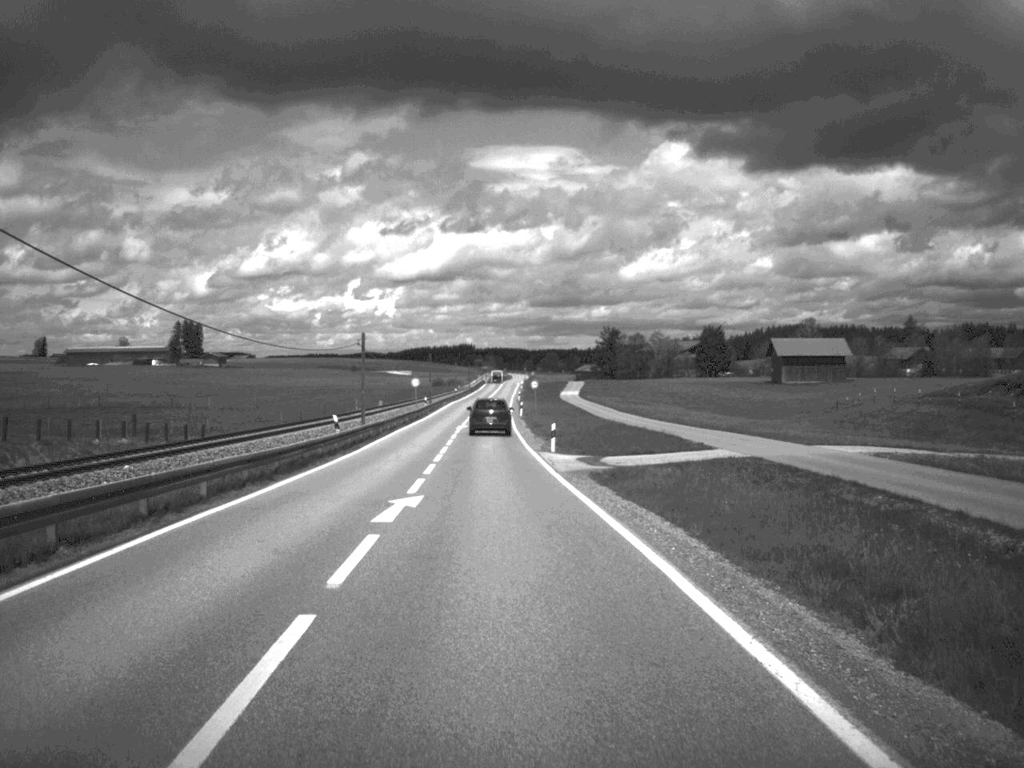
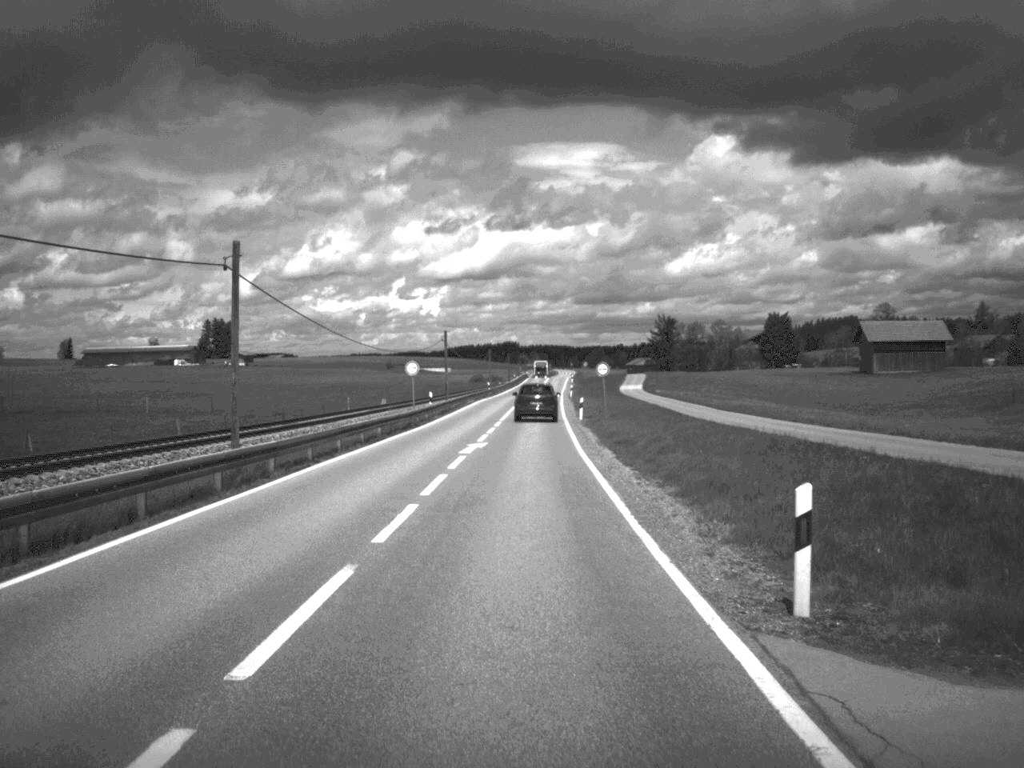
(-0.8, +32.7) m; -2°
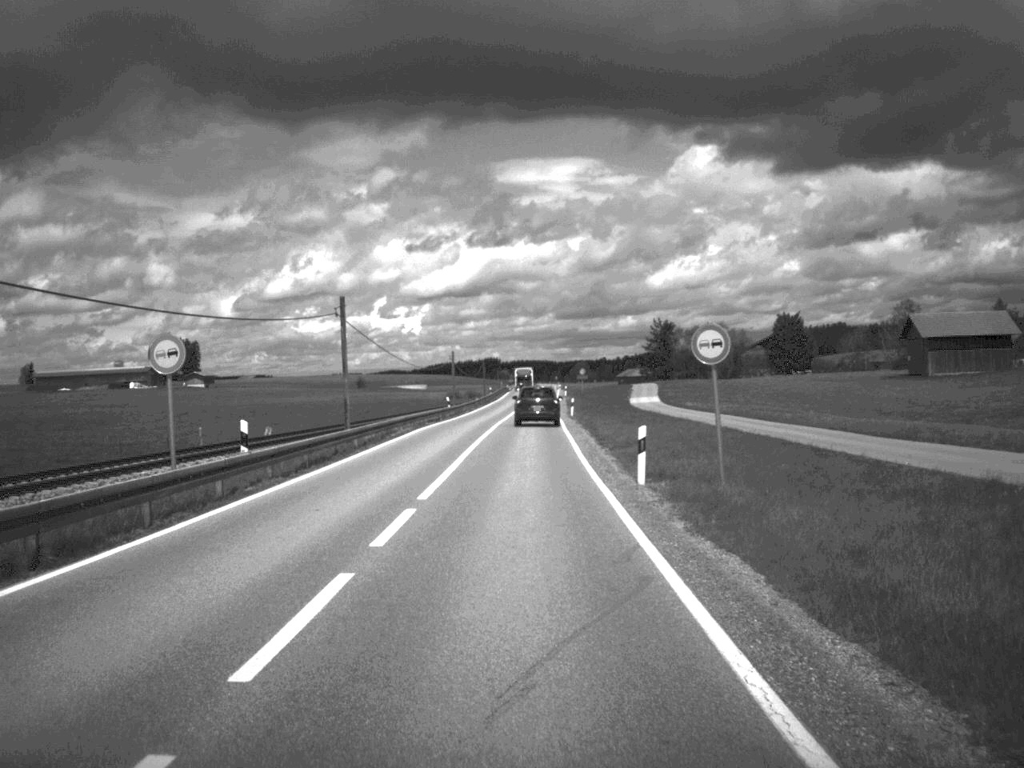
(+0.2, +35.7) m; +1°
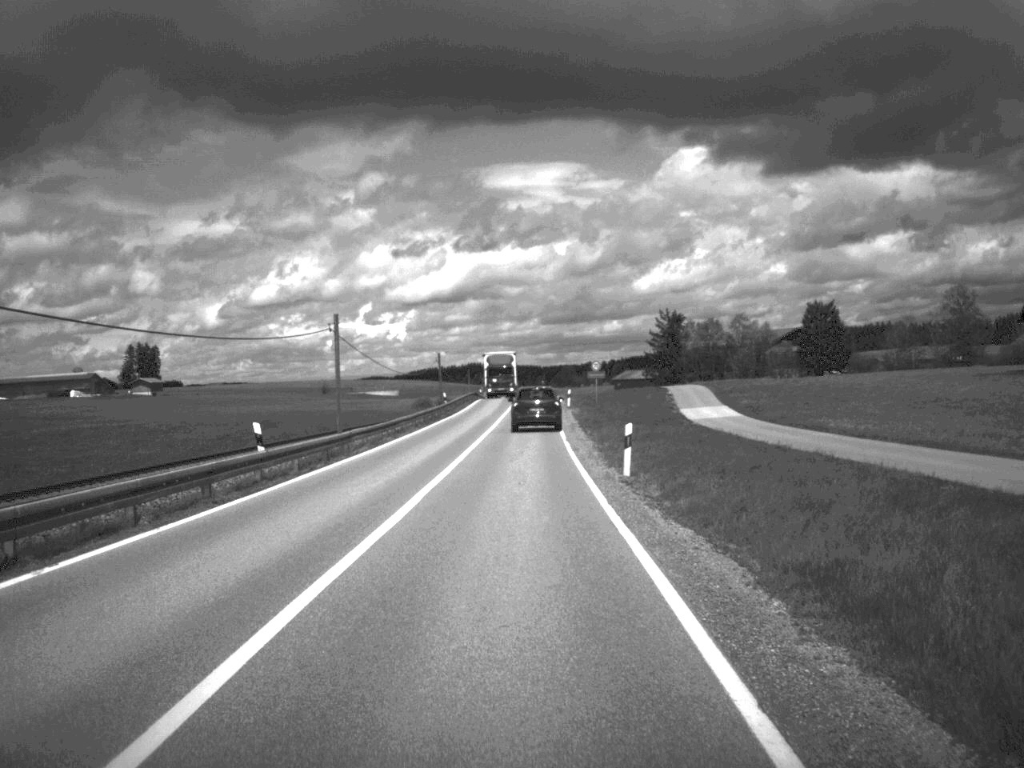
(+0.3, +47.5) m; +1°
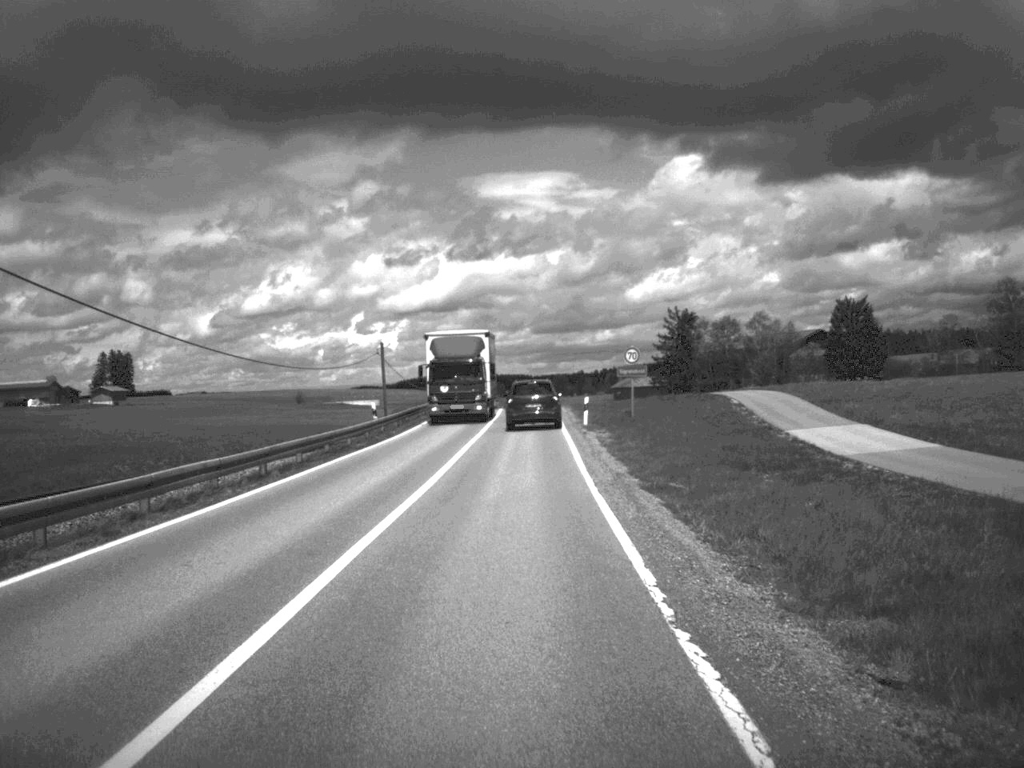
(+0.1, +30.2) m; 0°
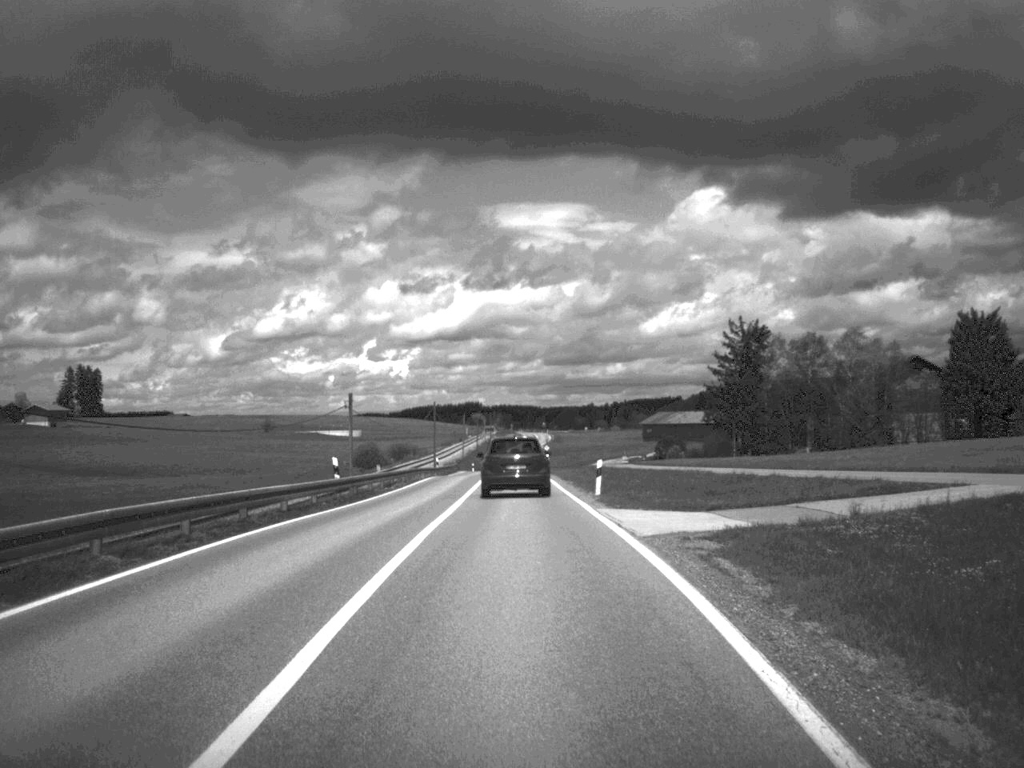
(0.0, +58.1) m; 0°
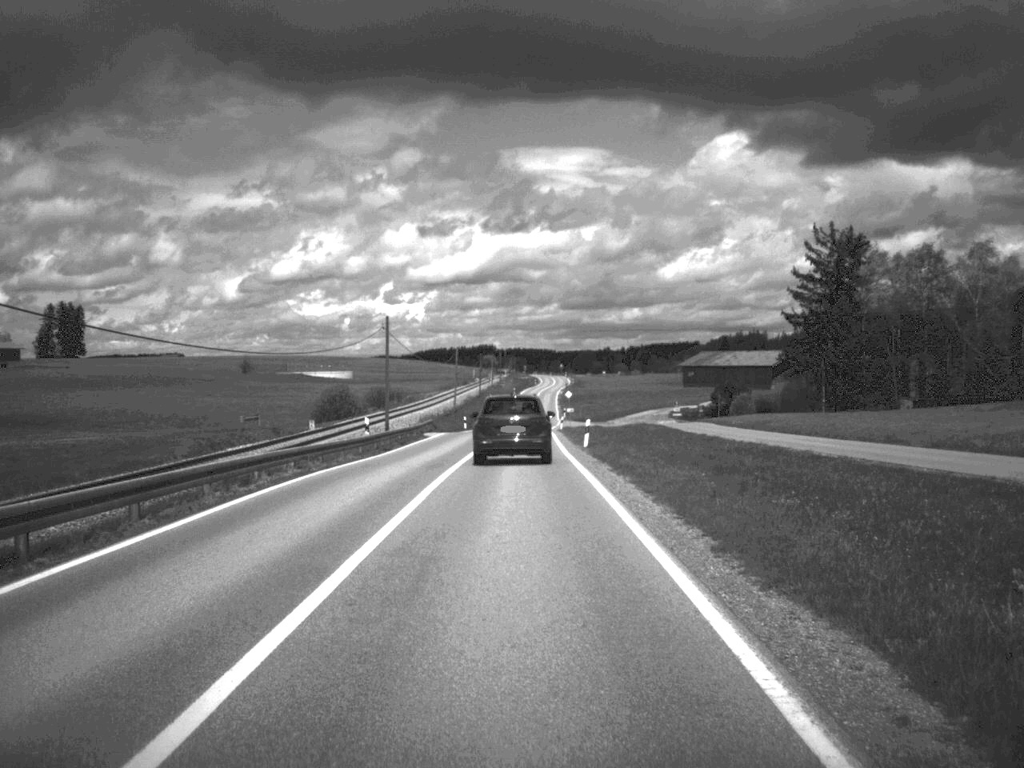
(-0.2, +41.4) m; -1°
